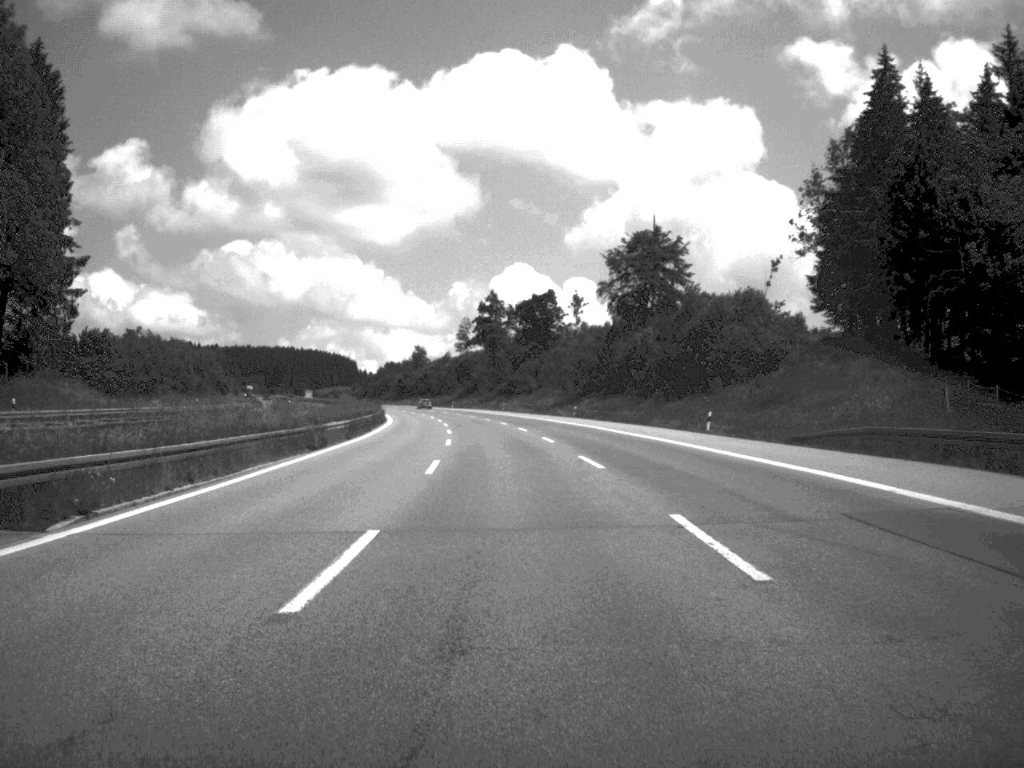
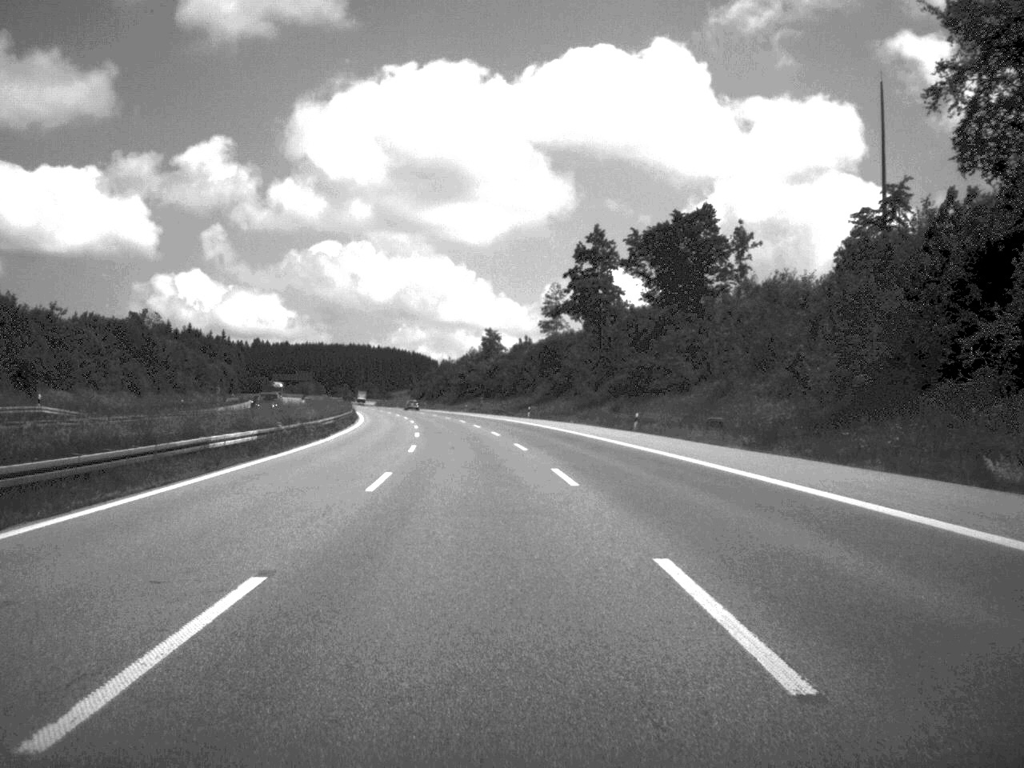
(-3.8, +89.7) m; -4°
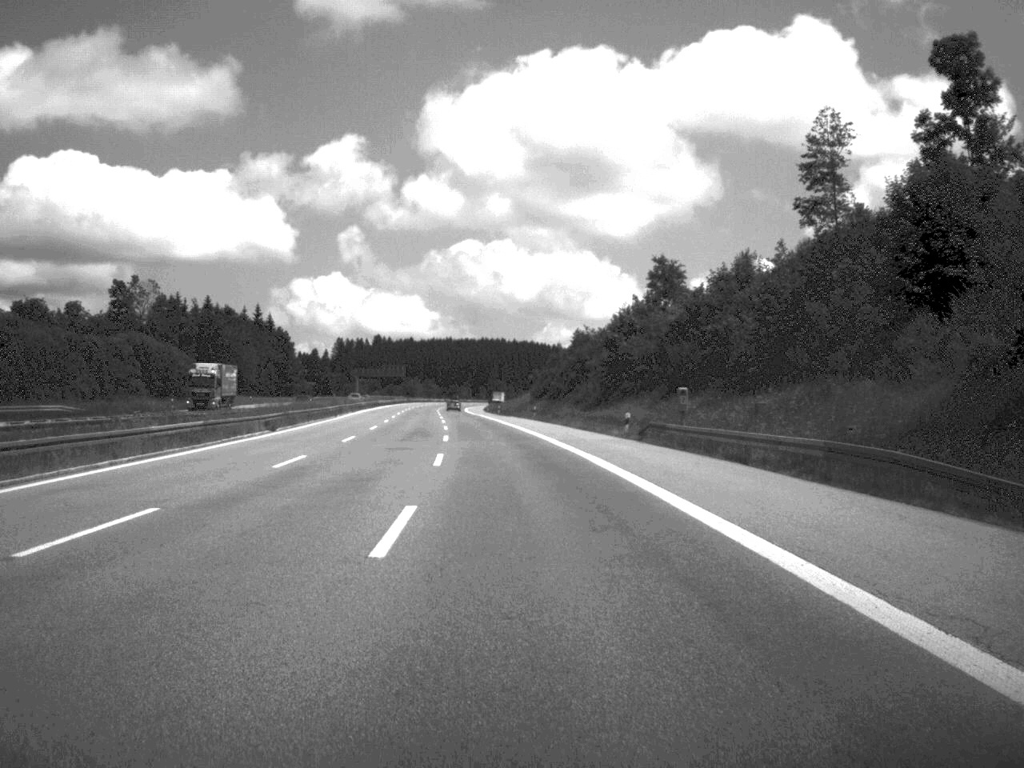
(-6.3, +114.3) m; -7°
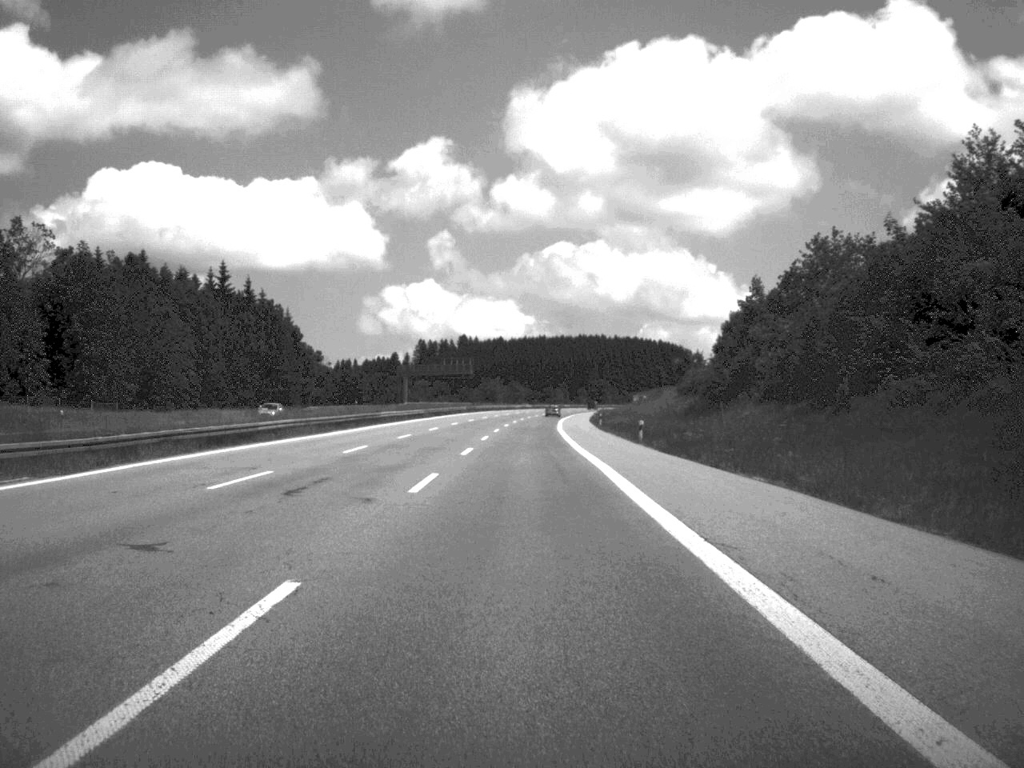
(-4.2, +93.2) m; -5°
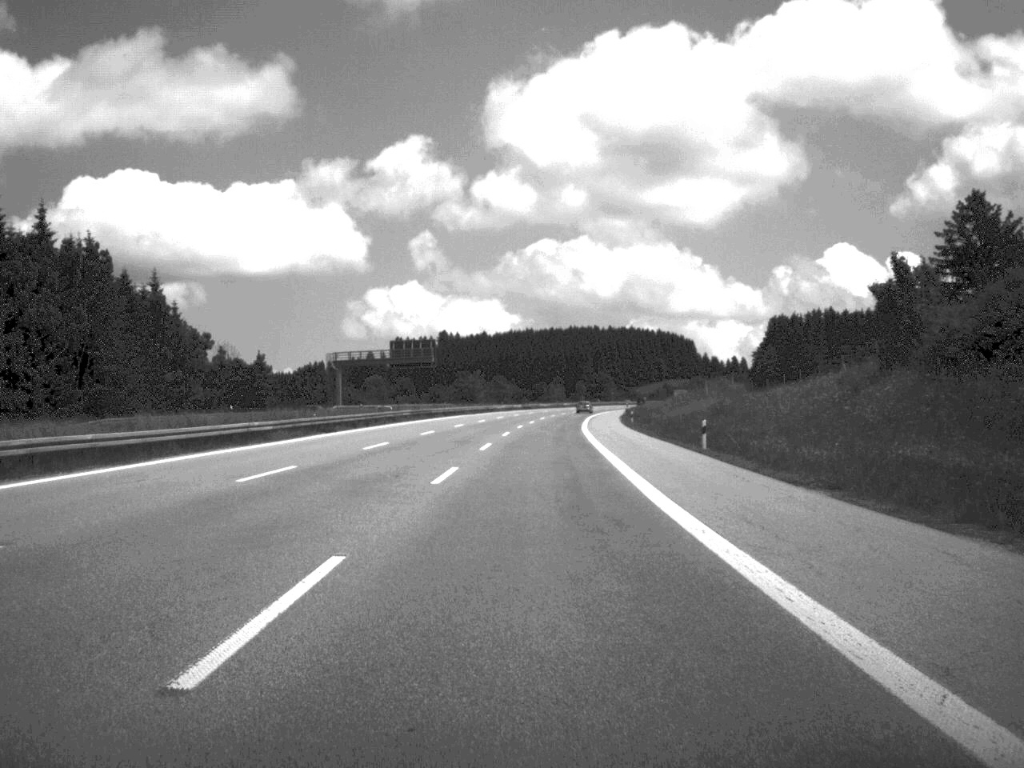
(-0.1, +67.5) m; 0°
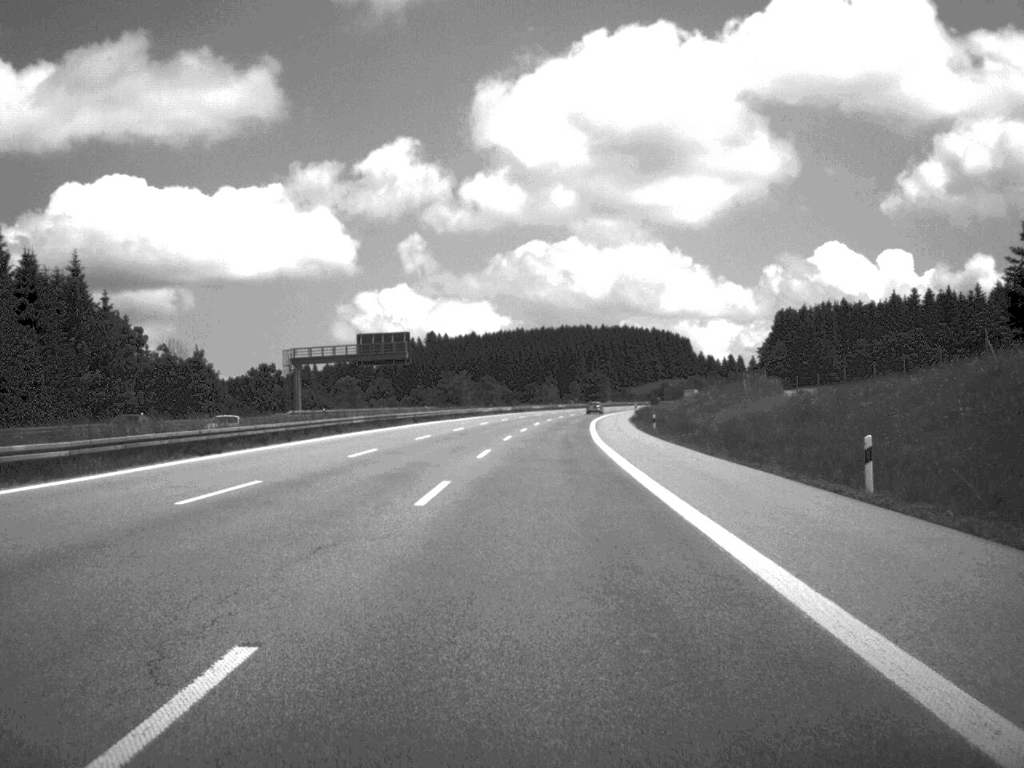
(+0.1, +21.9) m; 0°
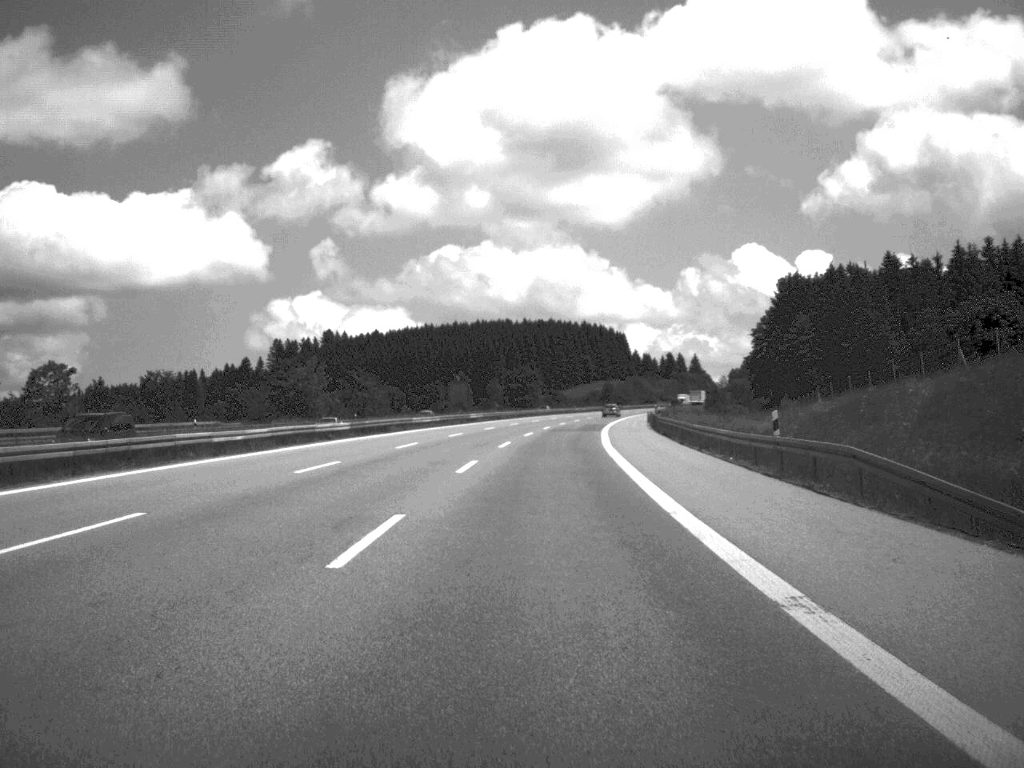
(+2.6, +93.4) m; +4°
